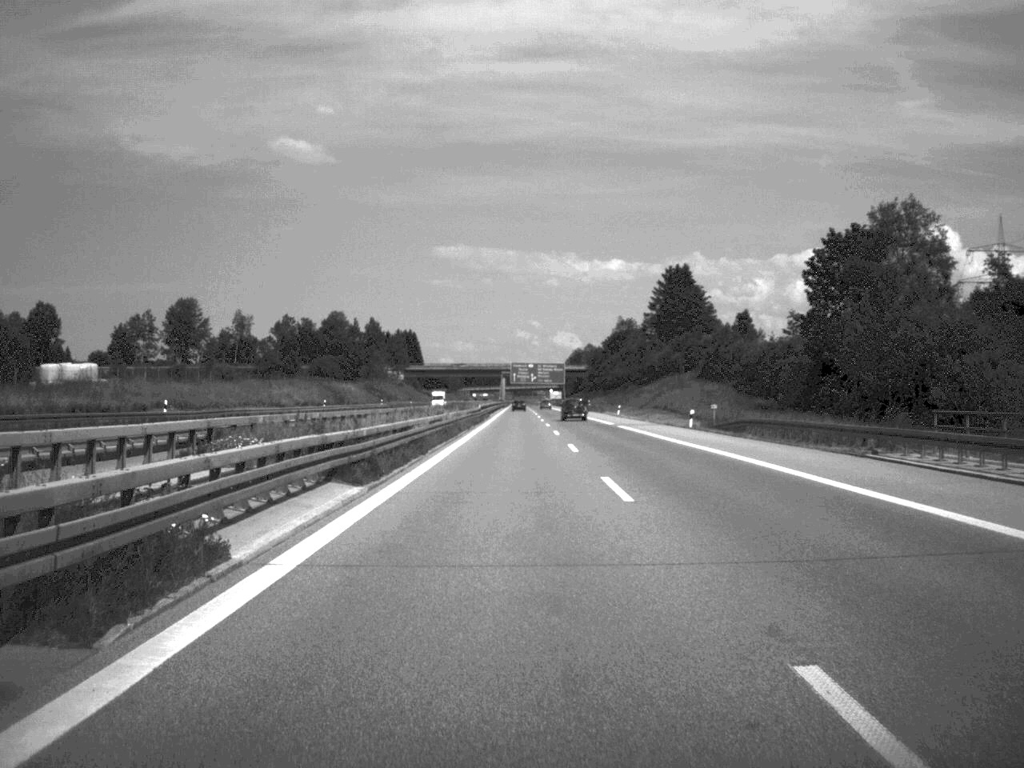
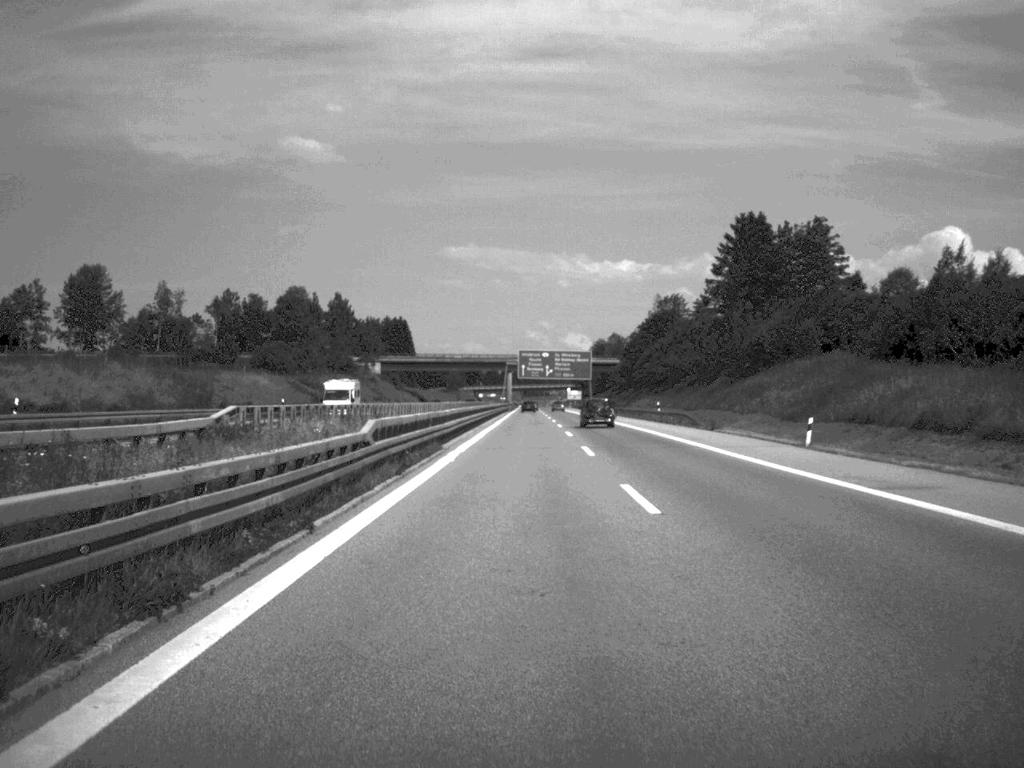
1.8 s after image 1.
(-0.3, +74.6) m; 0°
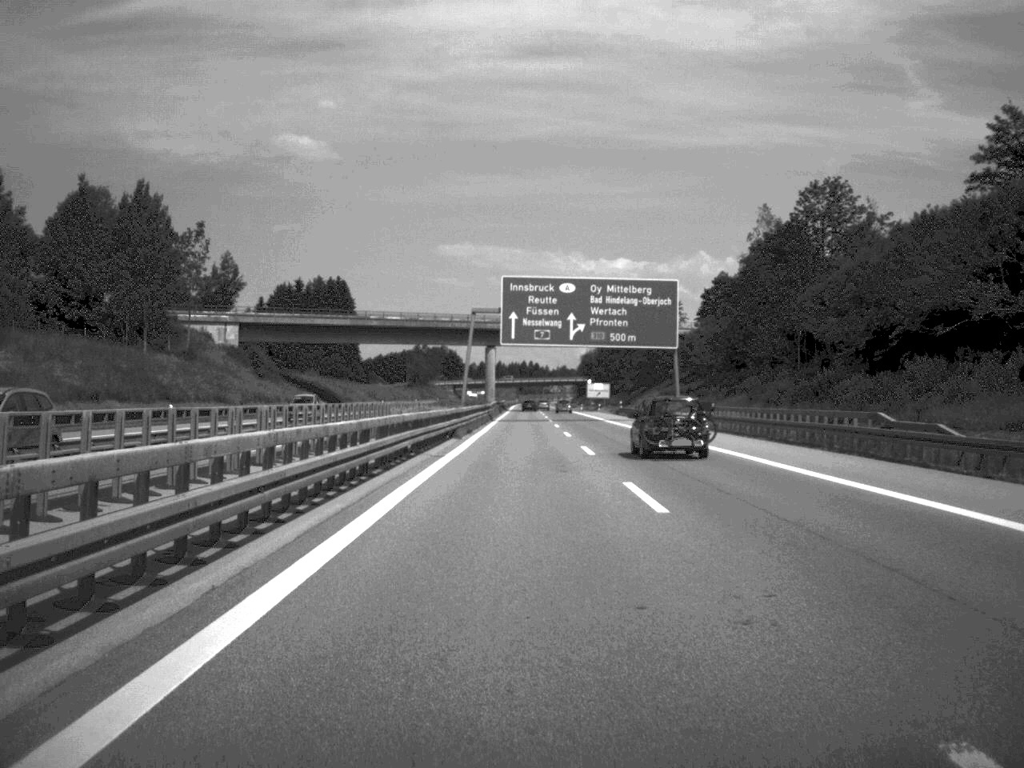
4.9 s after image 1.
(+0.3, +125.0) m; 0°
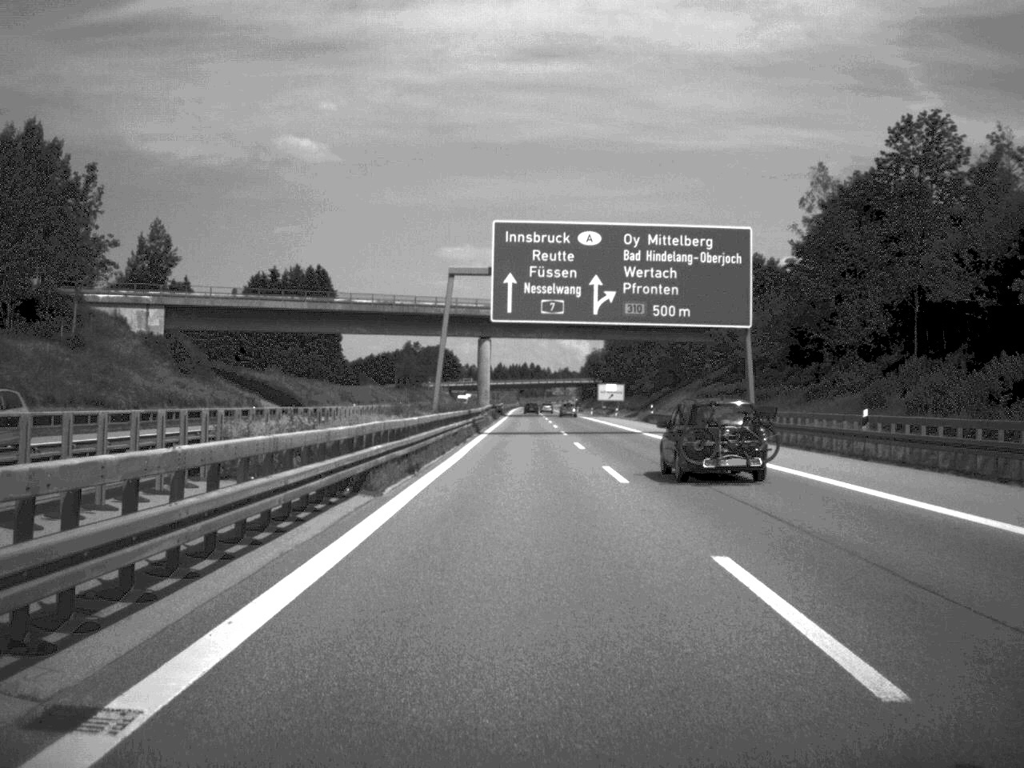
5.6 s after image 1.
(0.0, +28.2) m; 0°
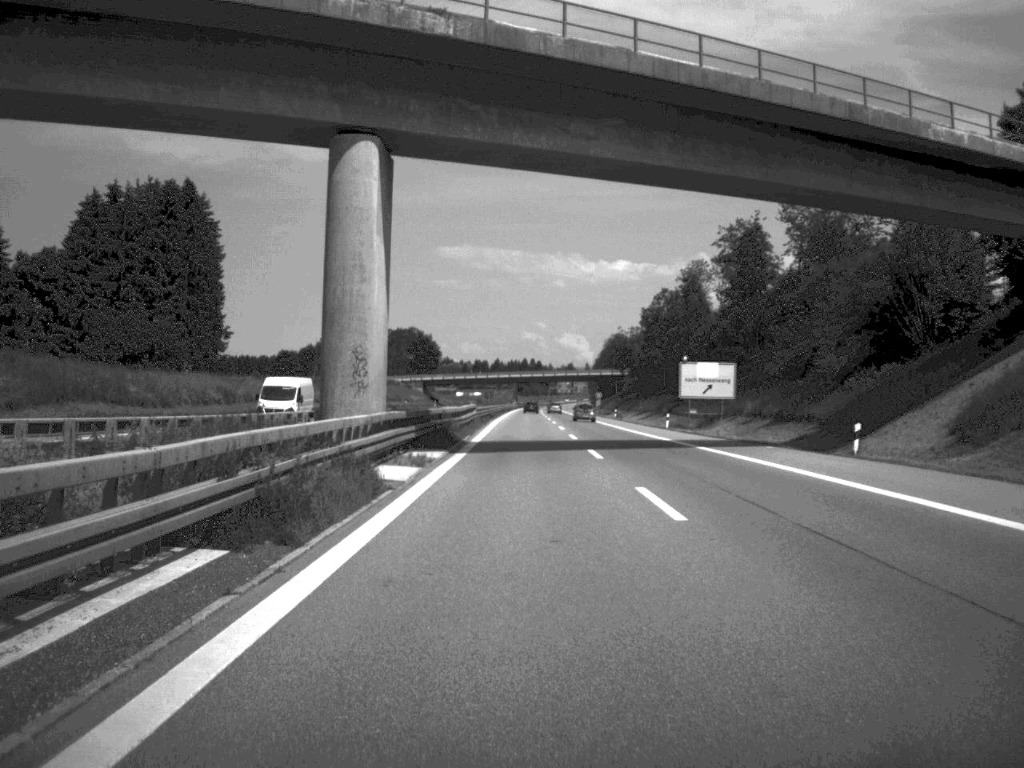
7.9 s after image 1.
(0.0, +96.5) m; 0°
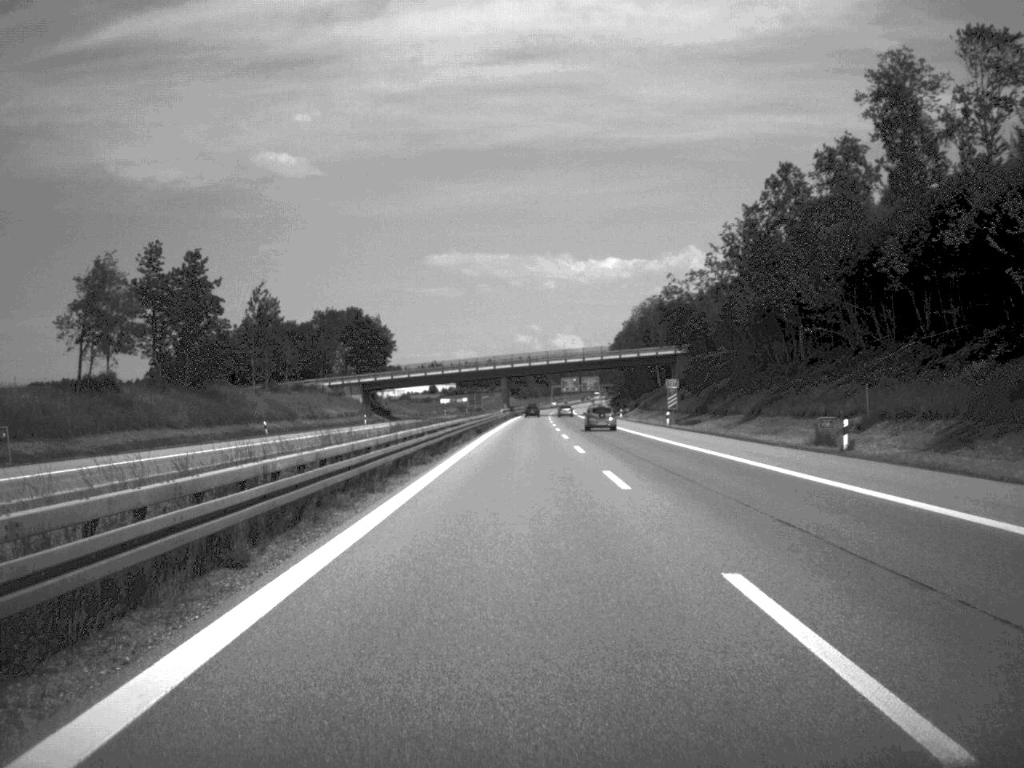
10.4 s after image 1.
(+0.2, +99.5) m; 0°
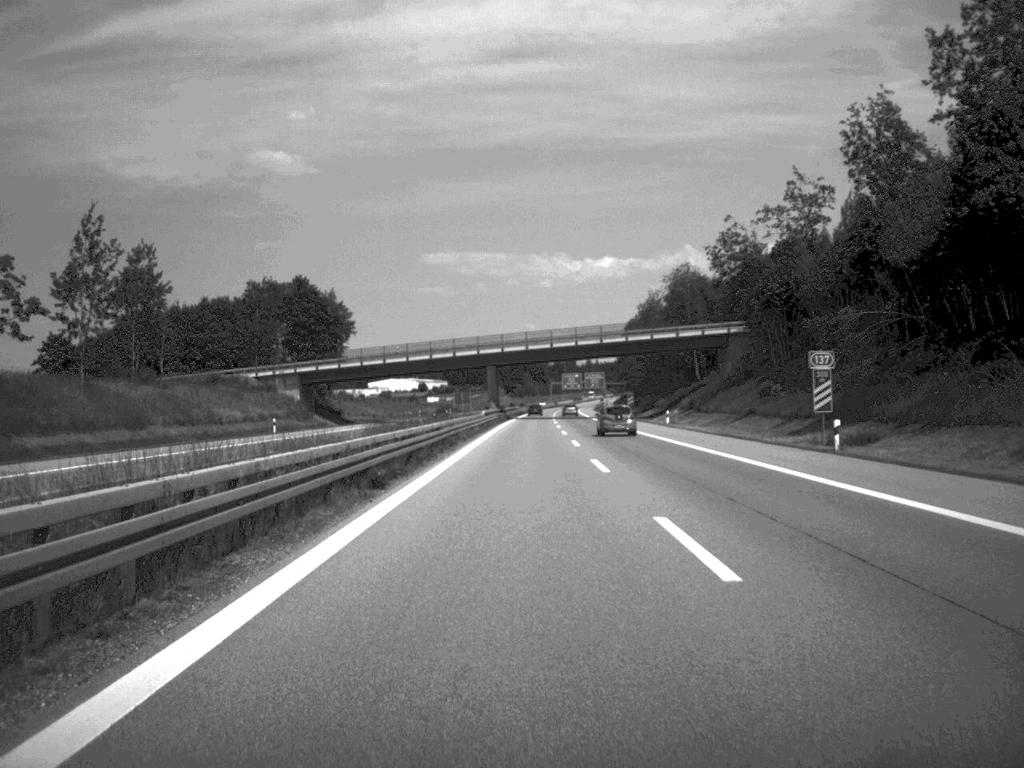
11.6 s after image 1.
(+0.1, +47.6) m; 0°
